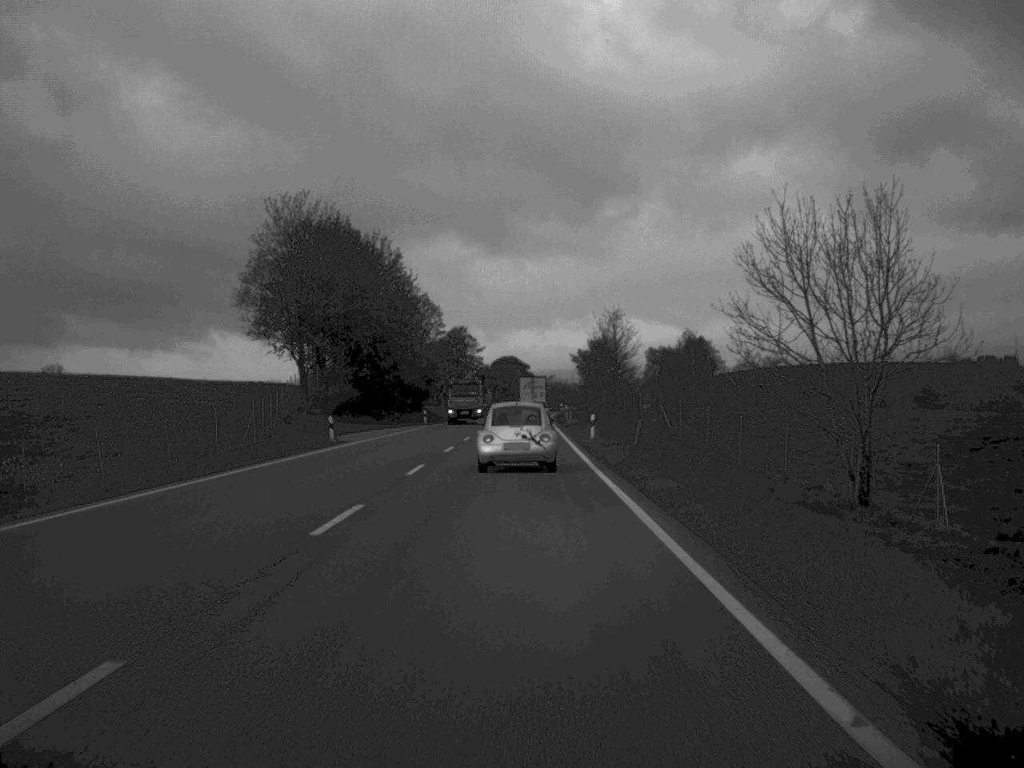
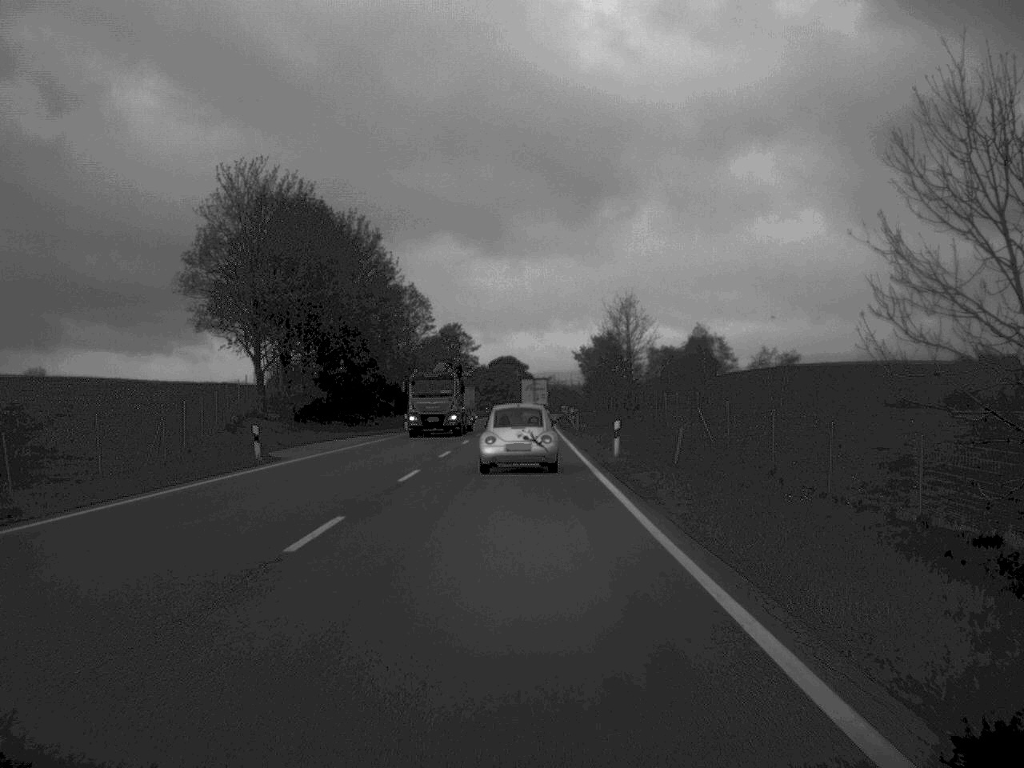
(0.0, +13.3) m; 0°
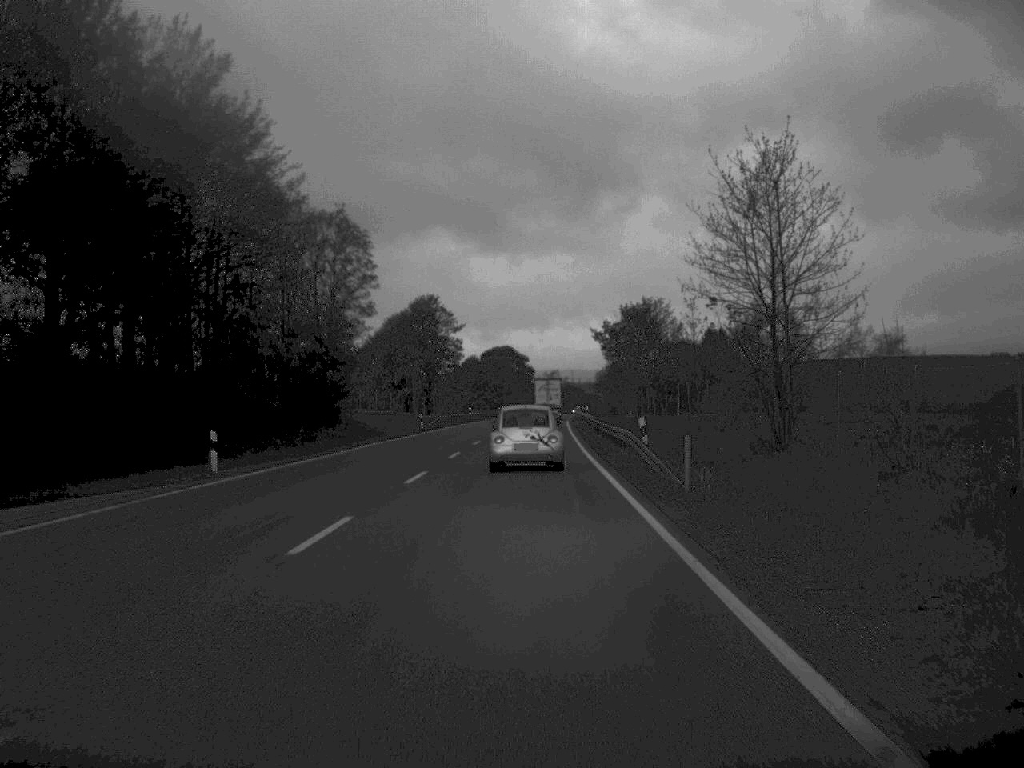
(0.0, +47.3) m; 0°
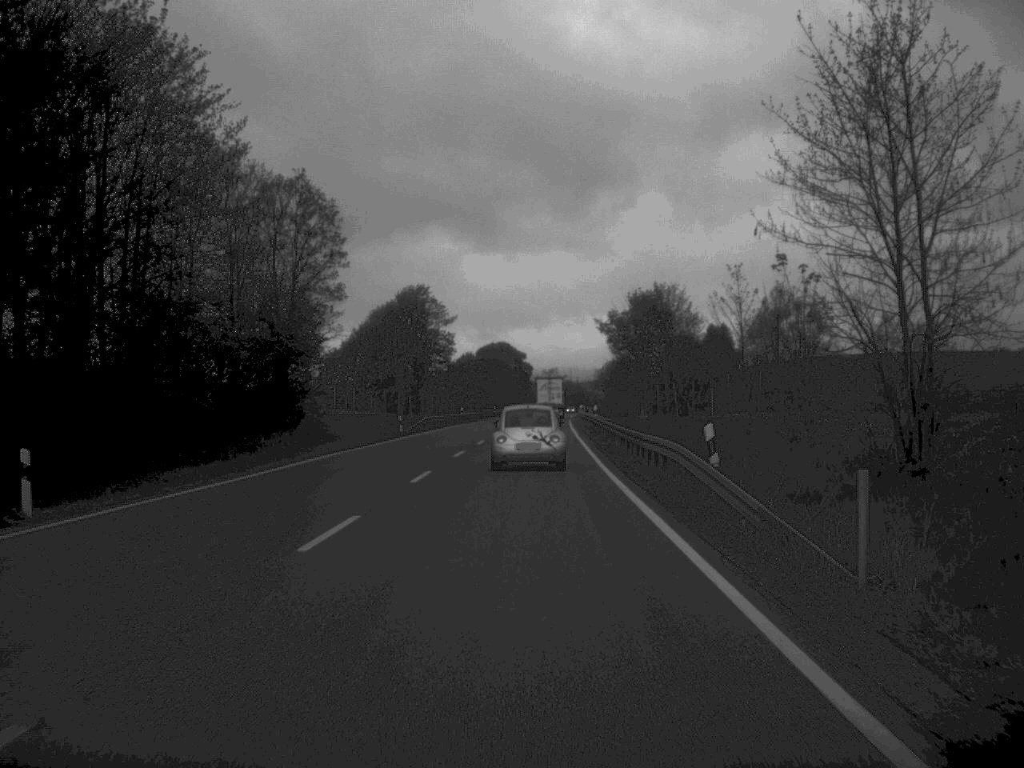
(0.0, +11.4) m; 0°
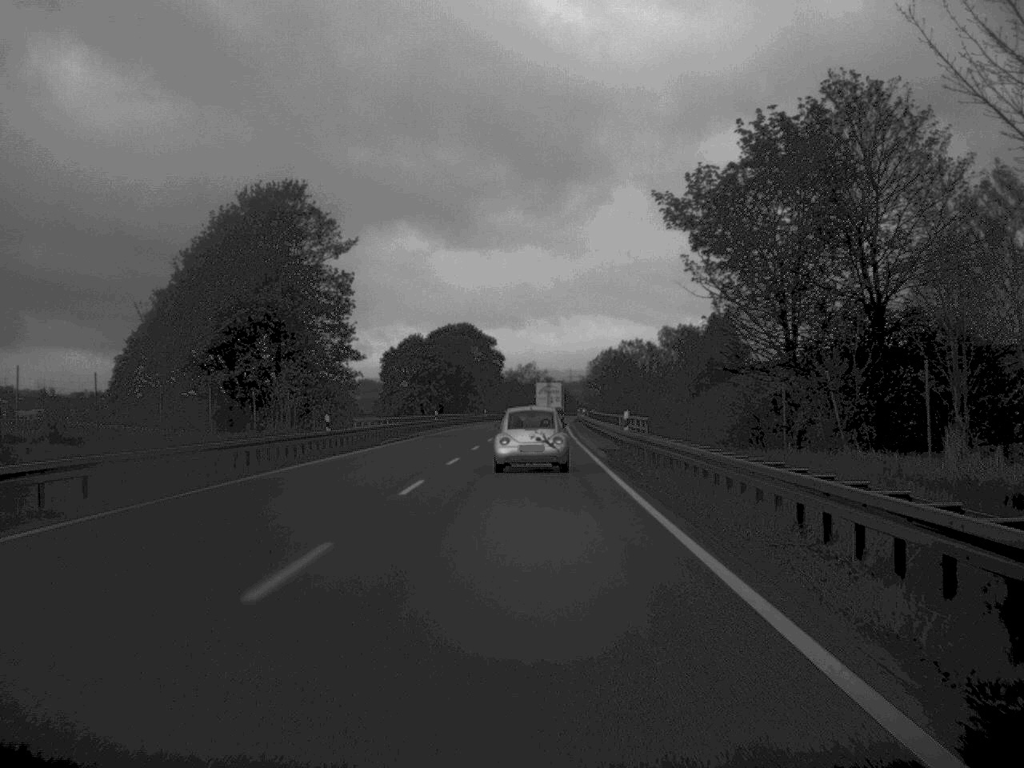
(+0.5, +61.9) m; +1°
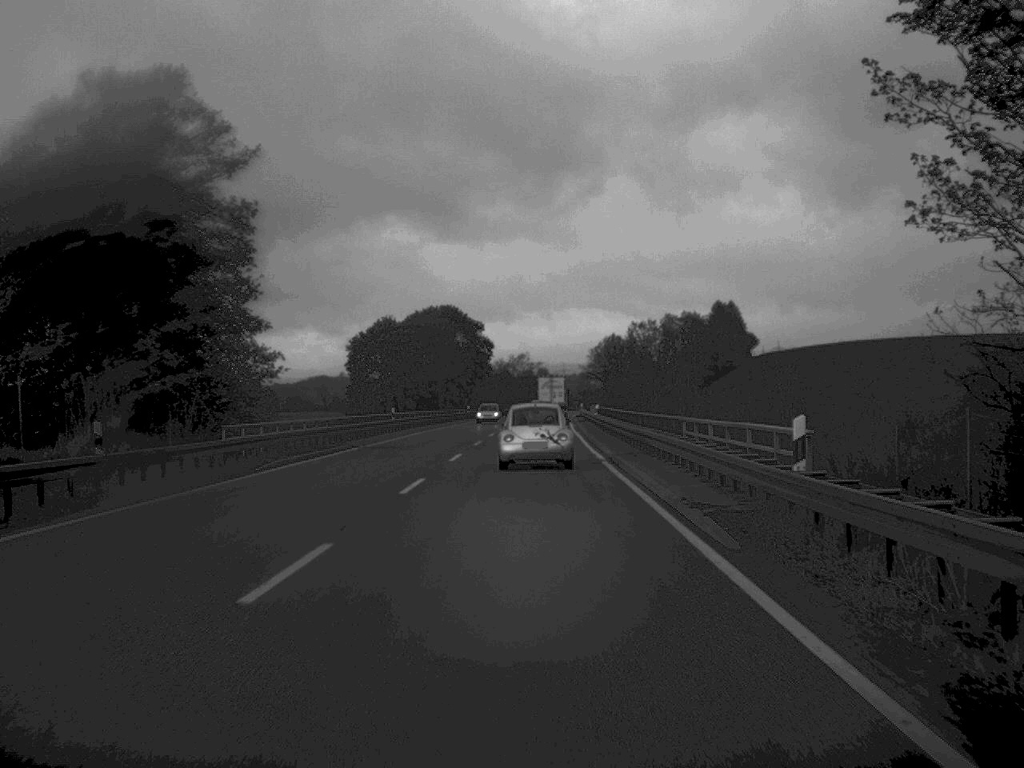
(+0.1, +23.8) m; 0°
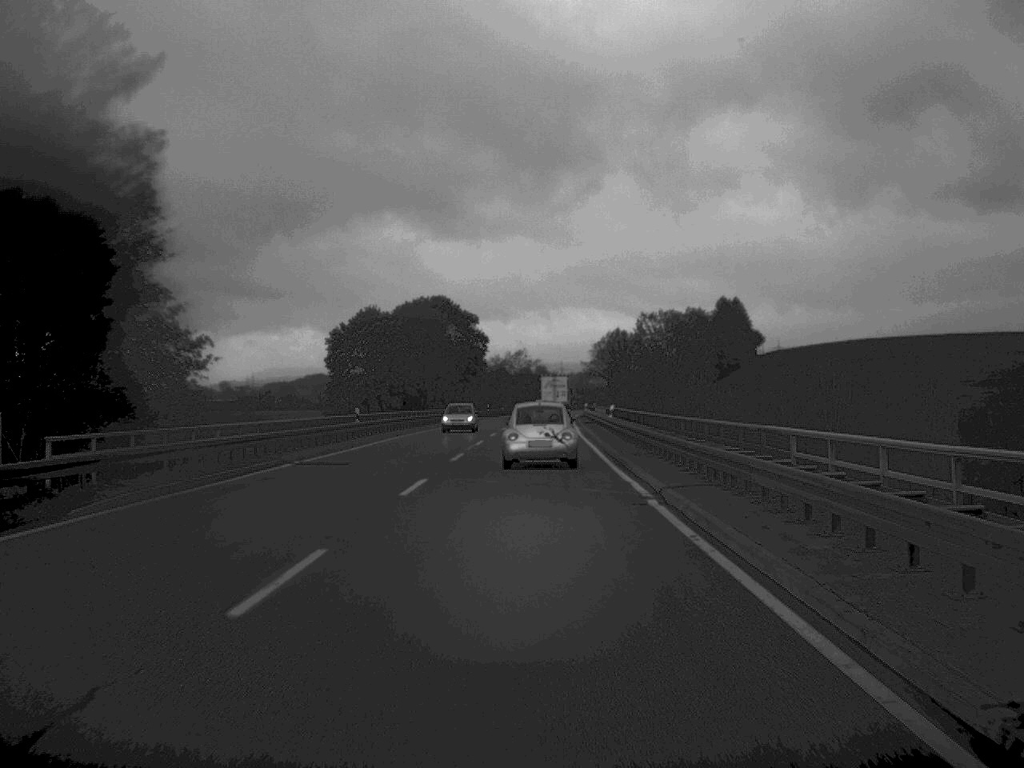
(0.0, +12.4) m; 0°
